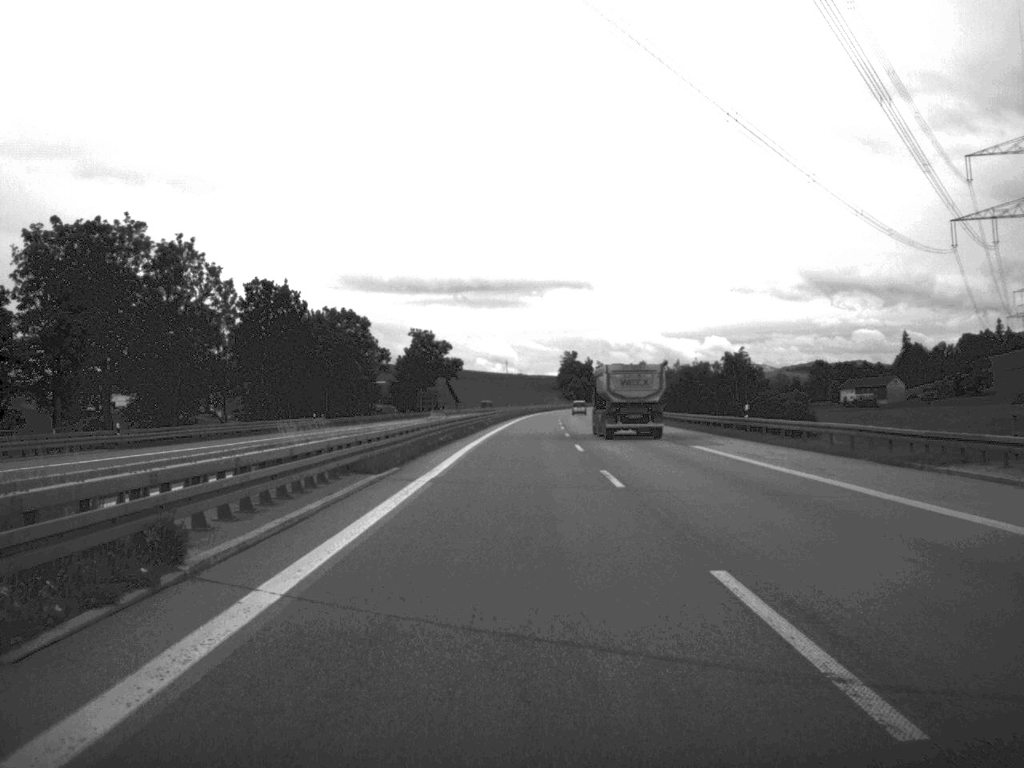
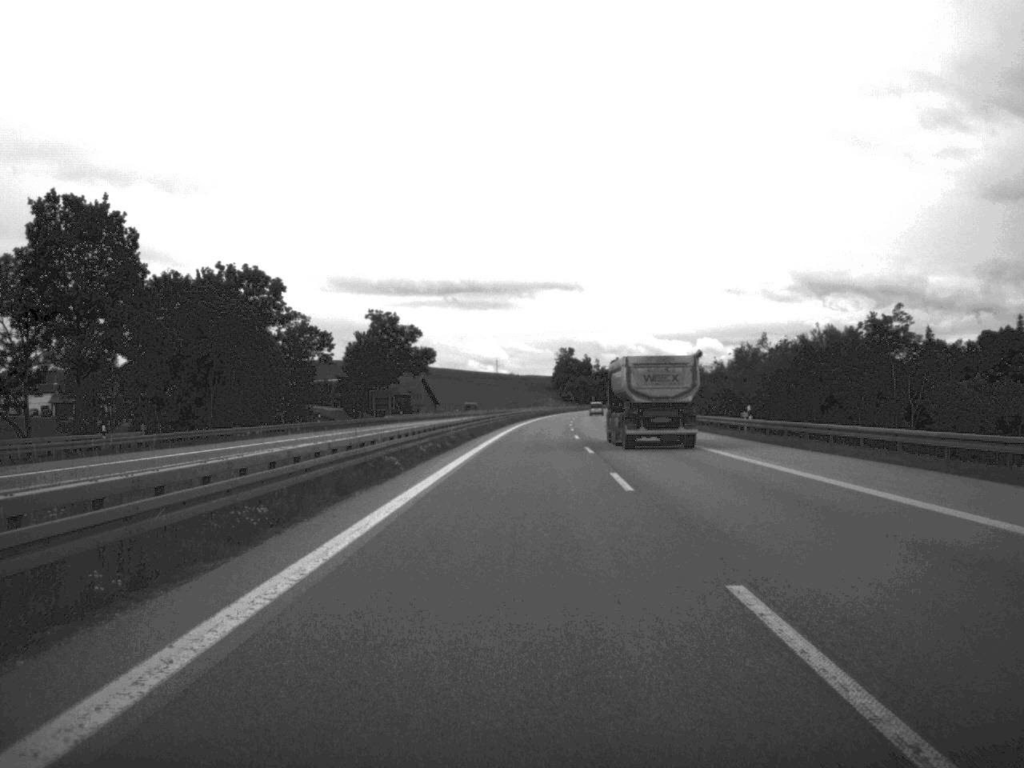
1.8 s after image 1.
(+0.2, +54.2) m; 0°
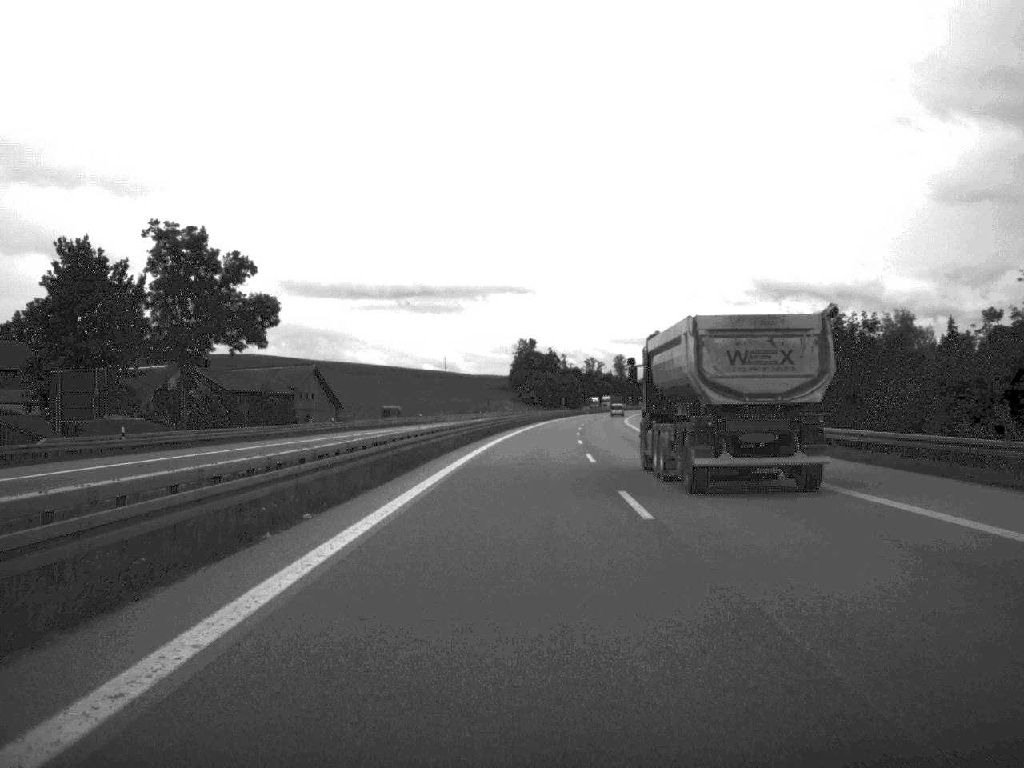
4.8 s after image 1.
(+1.6, +95.7) m; +2°
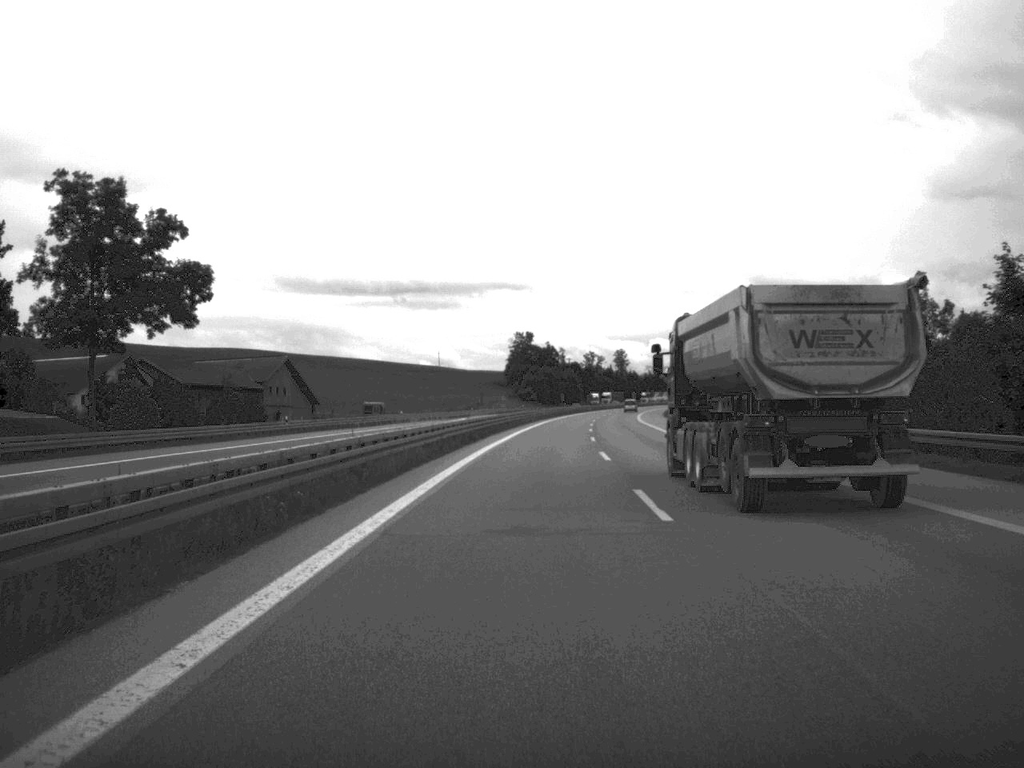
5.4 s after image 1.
(0.0, +19.8) m; 0°
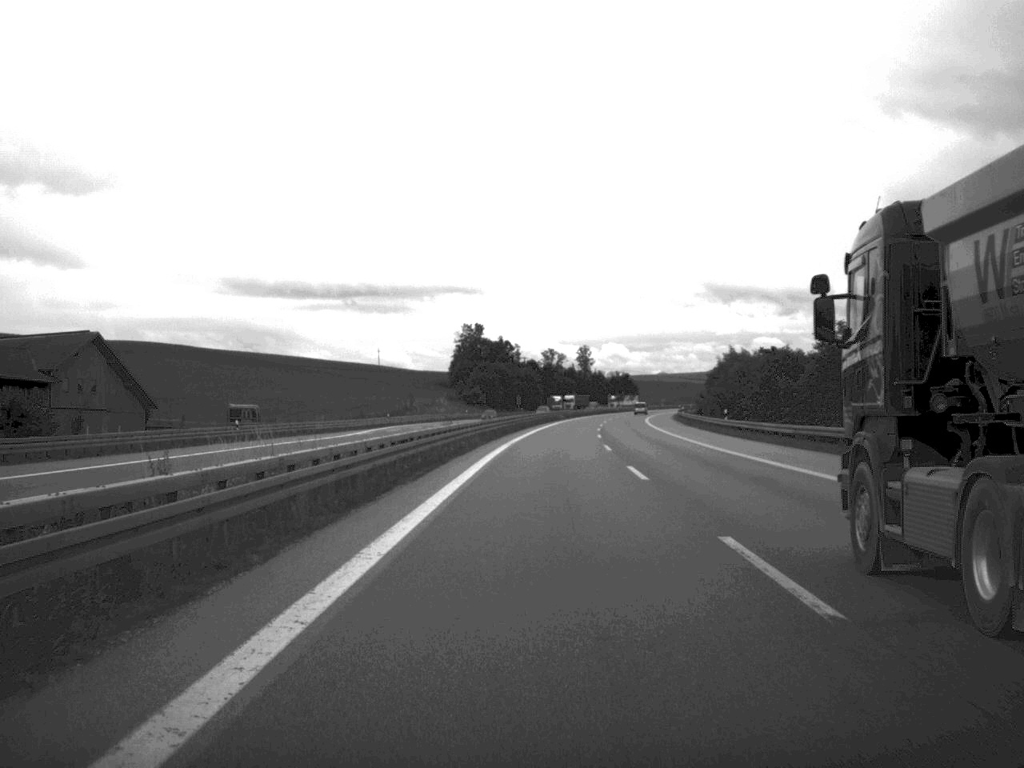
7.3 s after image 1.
(+1.0, +61.2) m; +2°
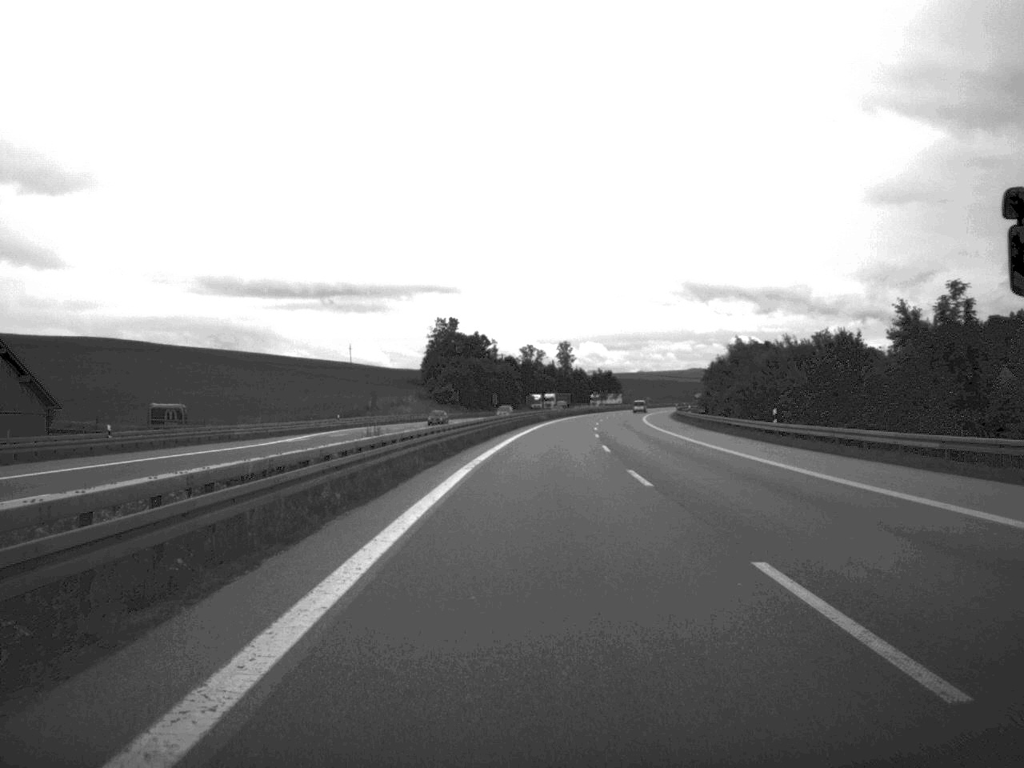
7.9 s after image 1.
(+0.2, +20.2) m; +1°
